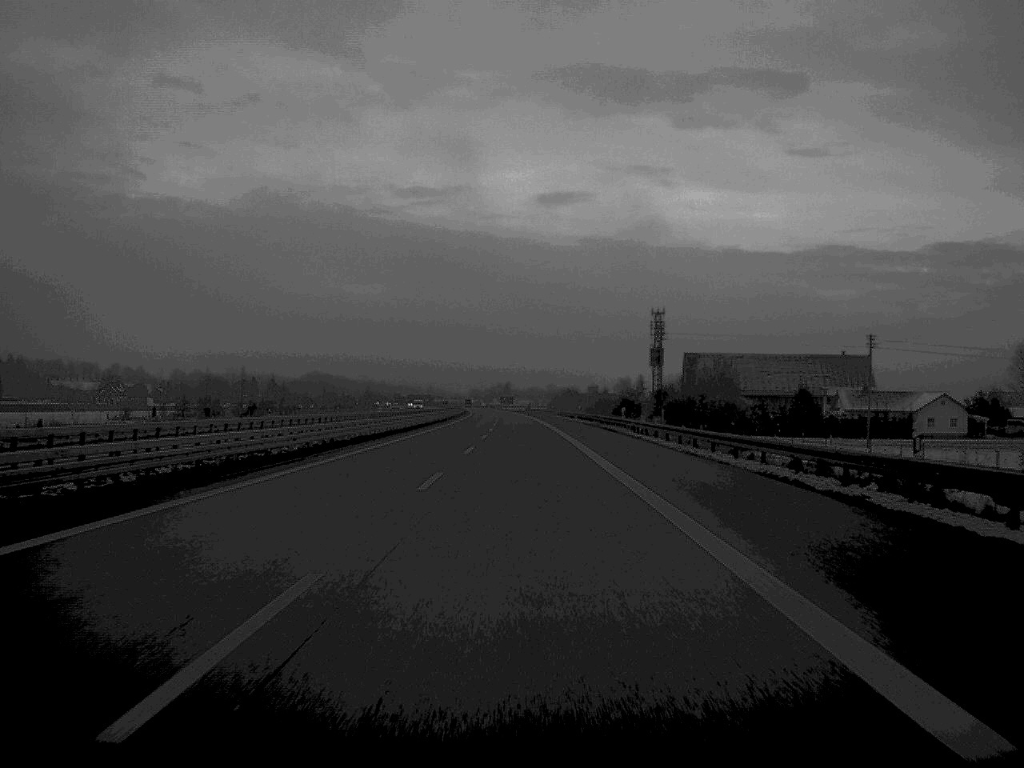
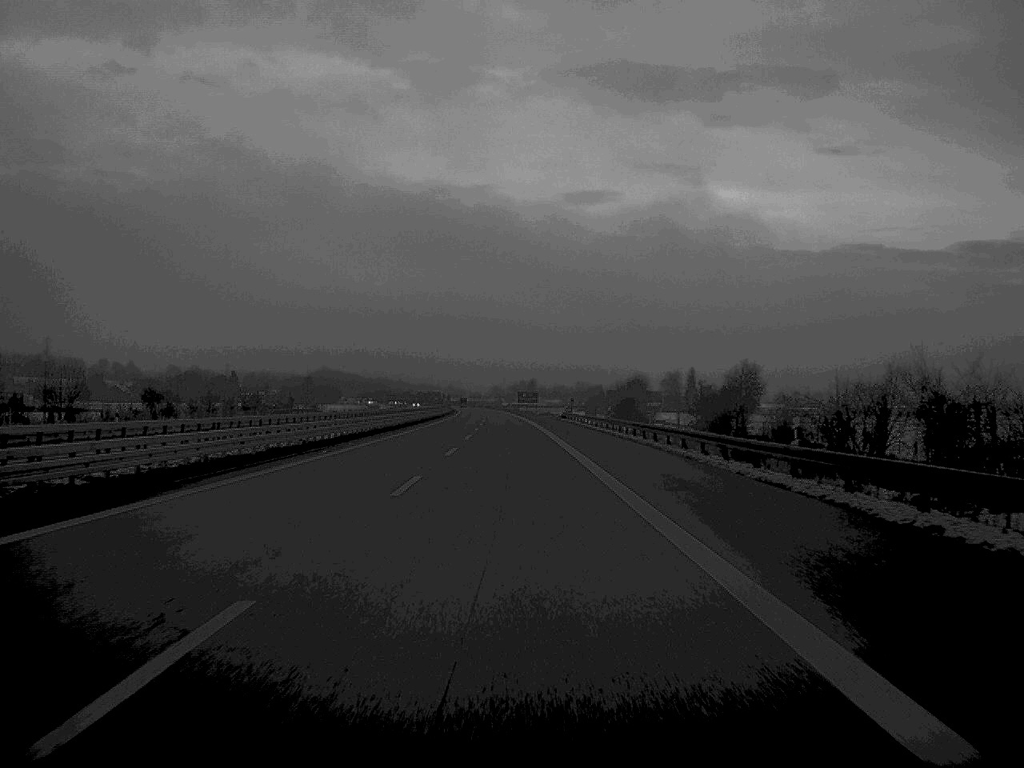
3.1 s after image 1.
(-1.1, +144.9) m; -1°
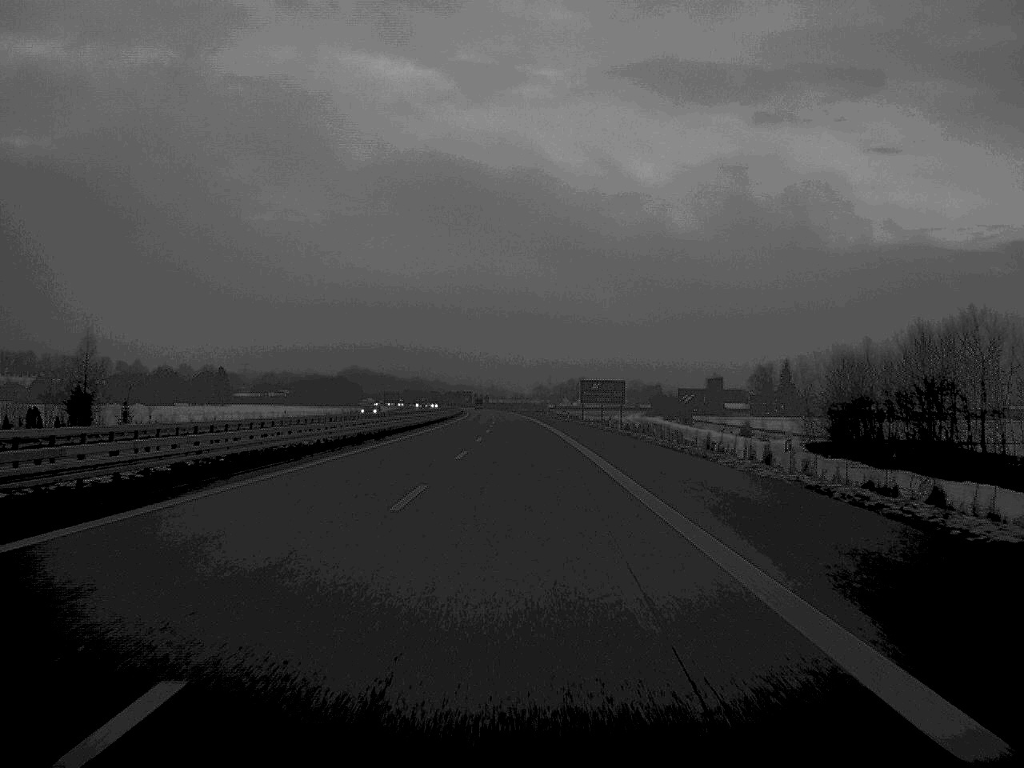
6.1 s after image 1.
(-2.8, +146.1) m; -2°
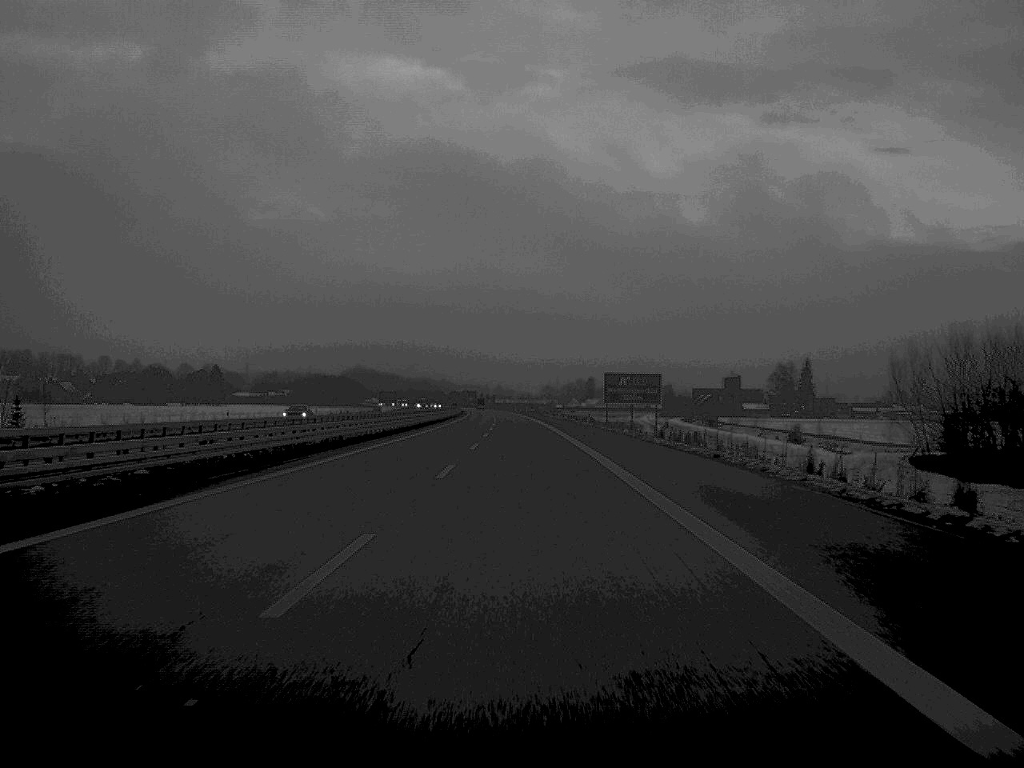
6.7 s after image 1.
(-0.1, +27.7) m; 0°
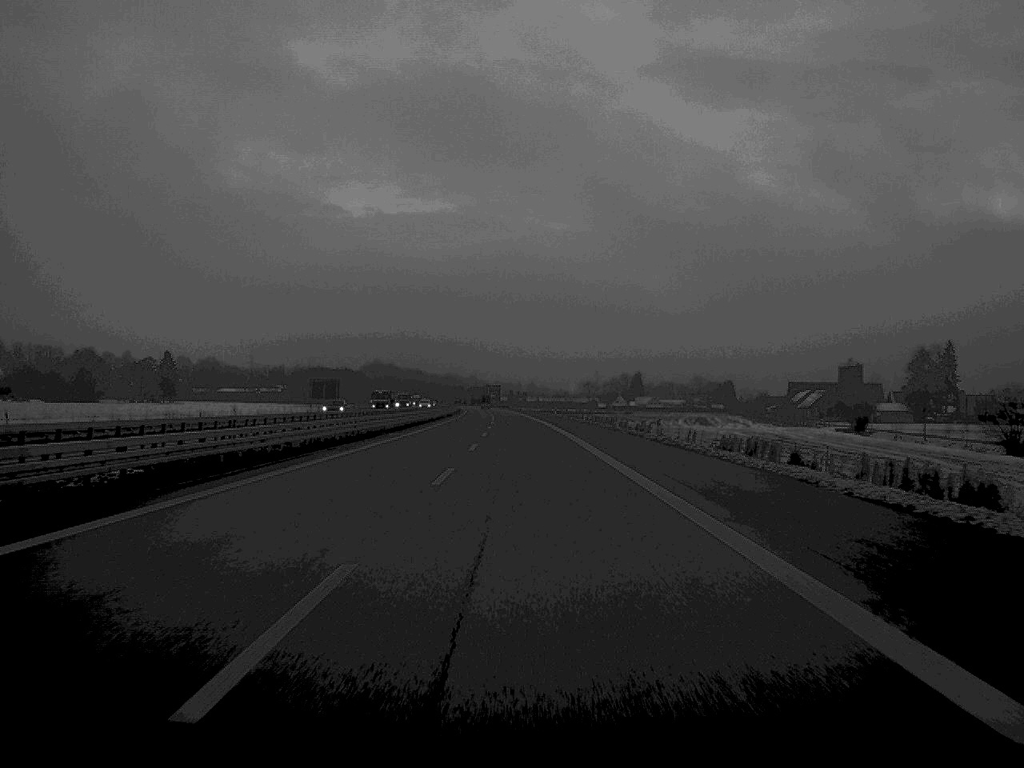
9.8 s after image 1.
(-1.8, +146.0) m; -1°
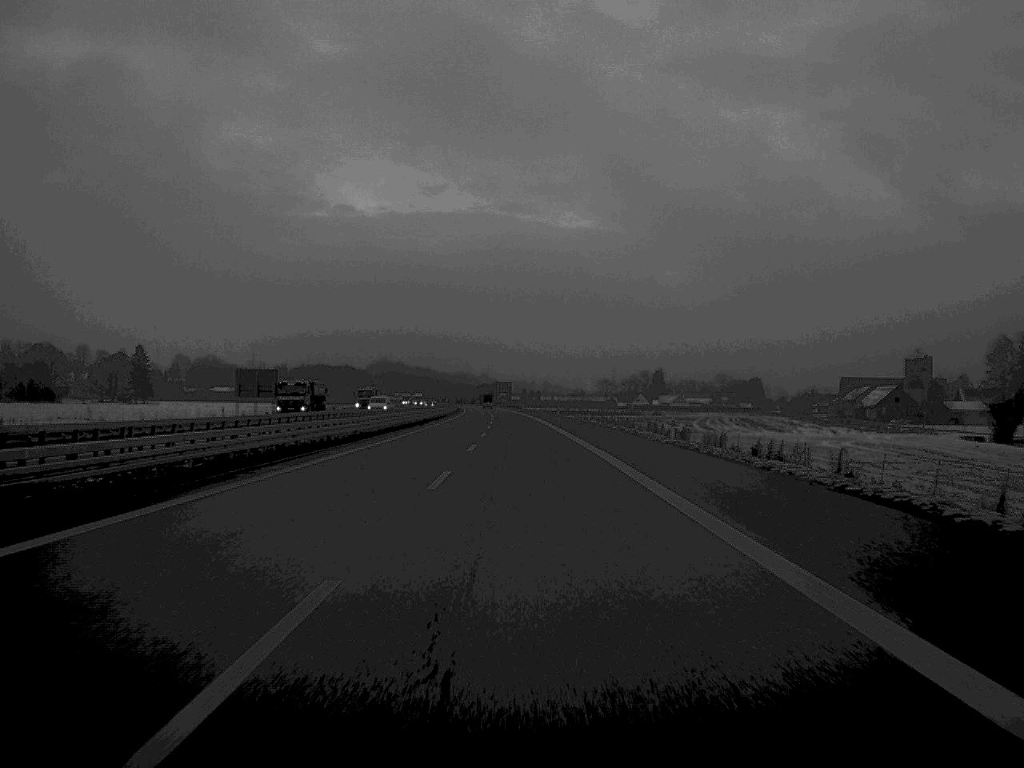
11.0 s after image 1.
(-0.3, +54.7) m; -1°
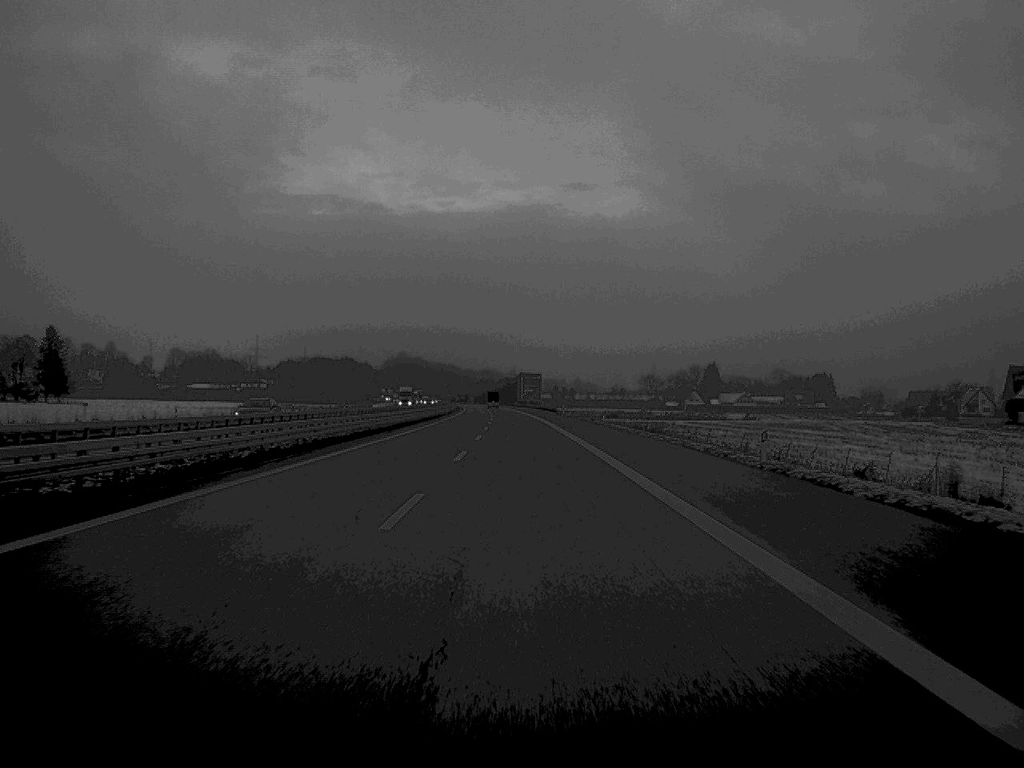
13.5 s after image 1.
(-1.3, +114.6) m; -1°
